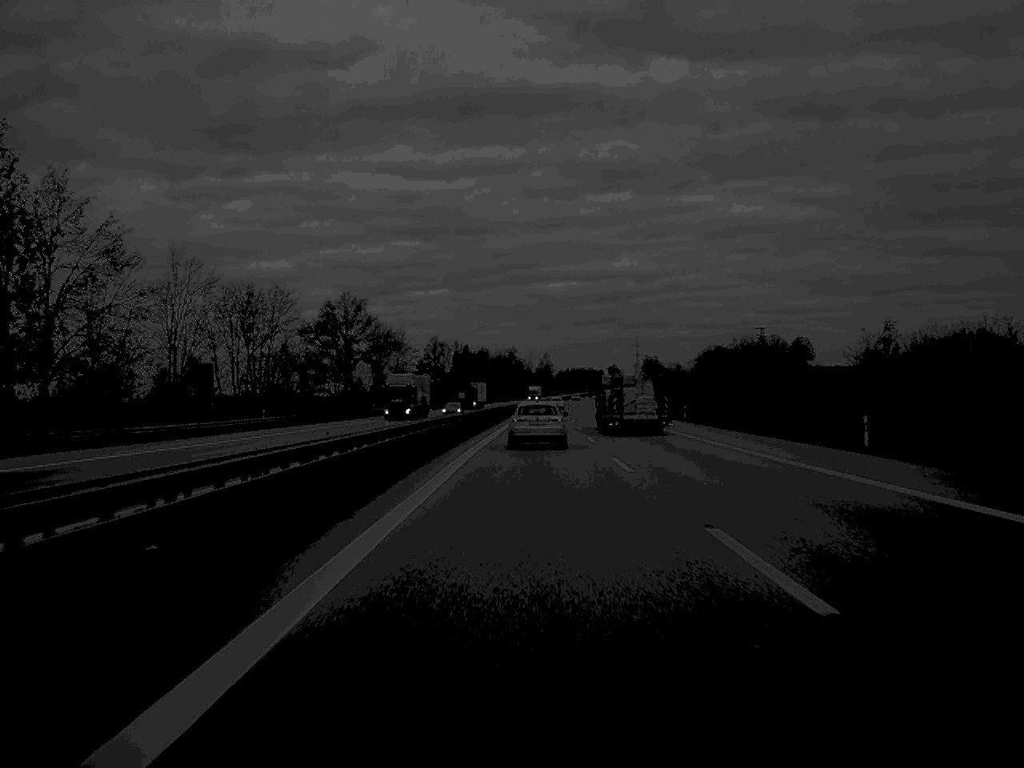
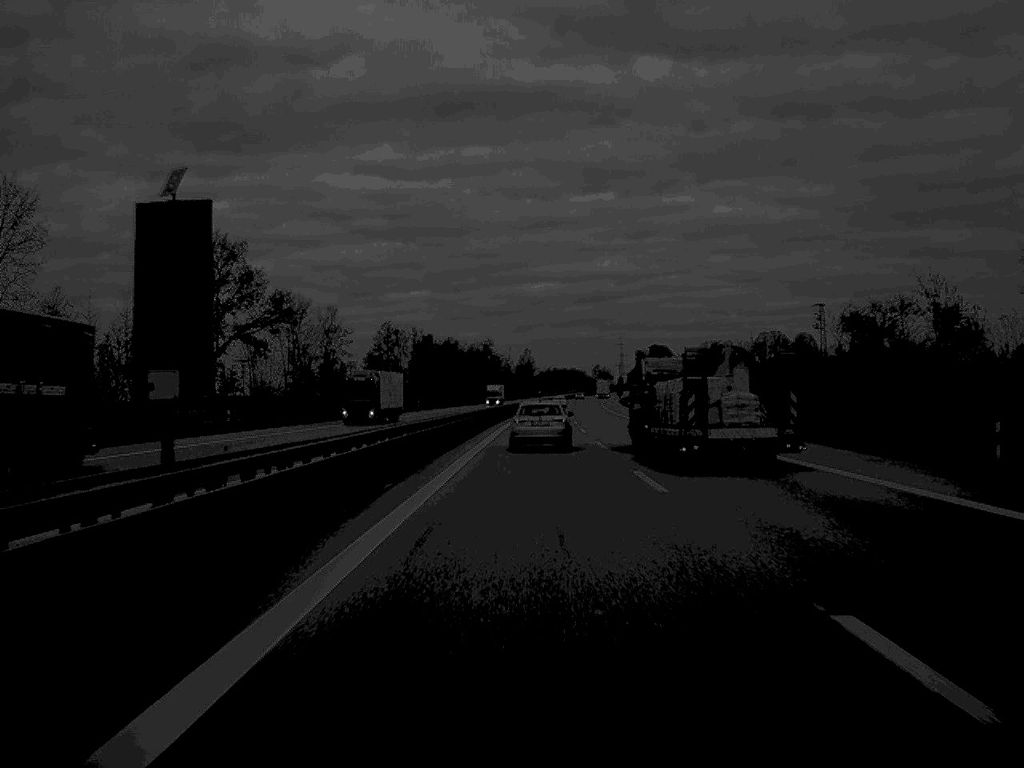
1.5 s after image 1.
(+0.5, +60.0) m; +1°
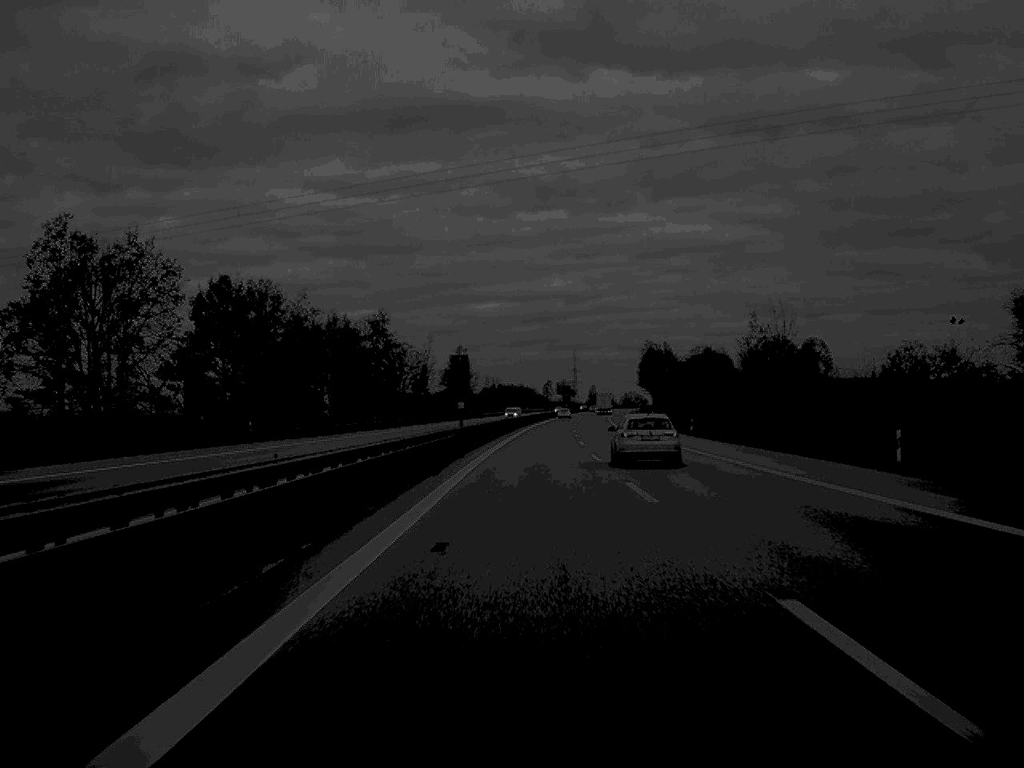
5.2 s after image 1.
(+2.8, +142.2) m; +2°
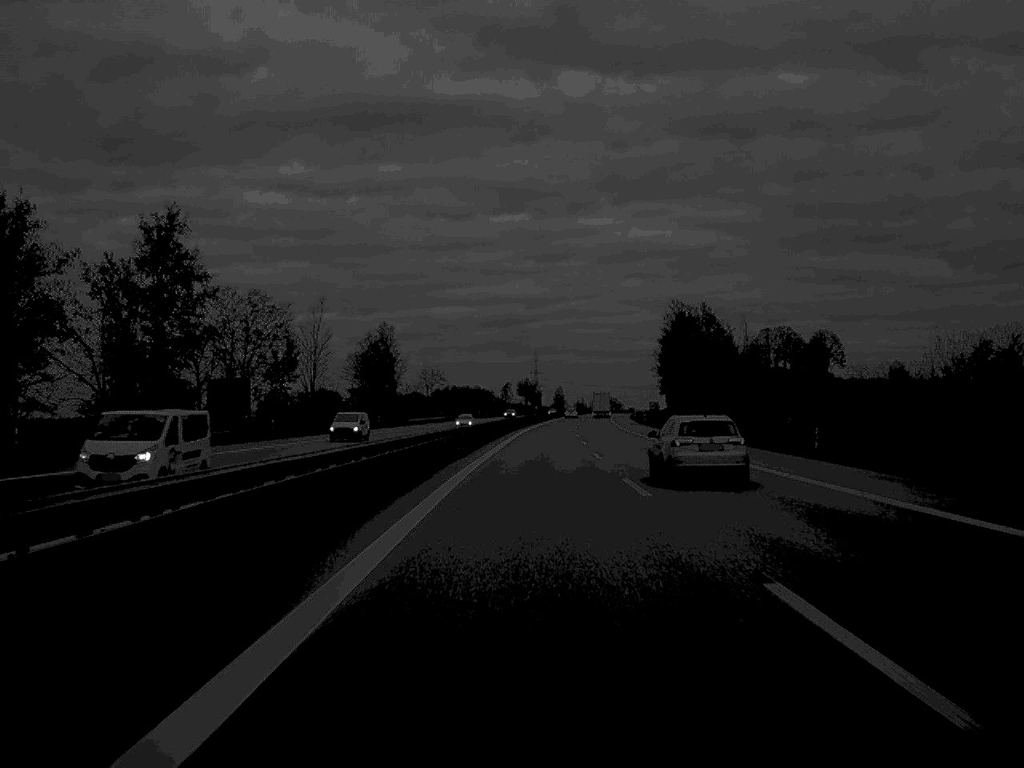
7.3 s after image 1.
(+1.2, +89.2) m; +2°
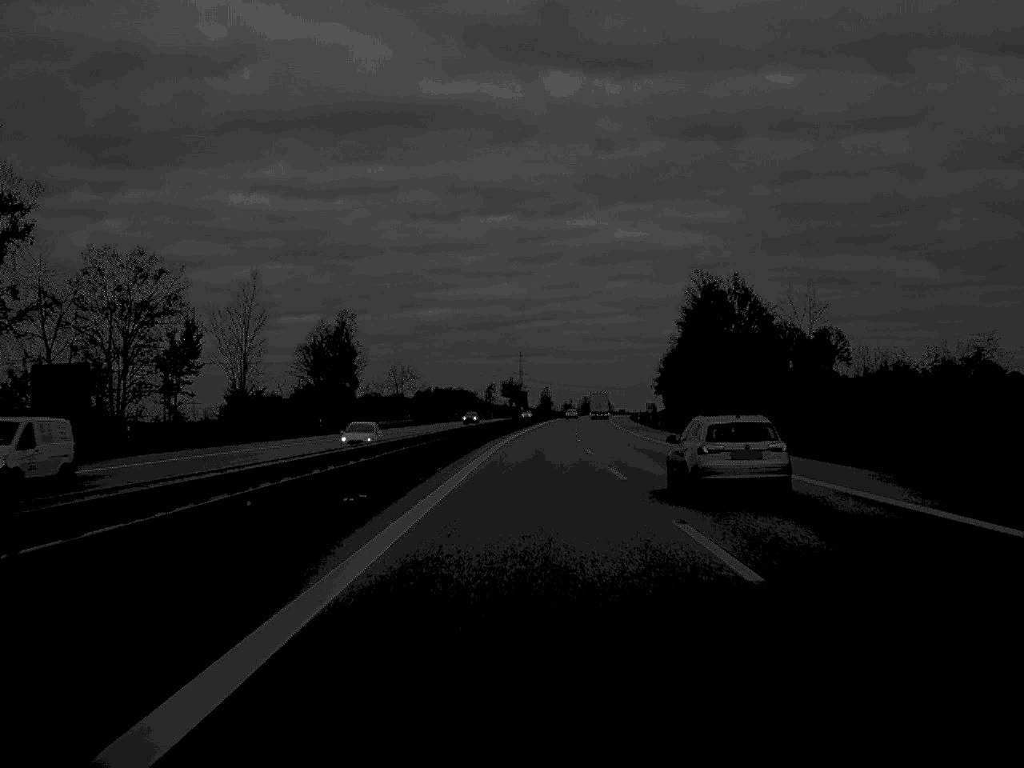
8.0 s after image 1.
(+0.2, +30.2) m; +1°
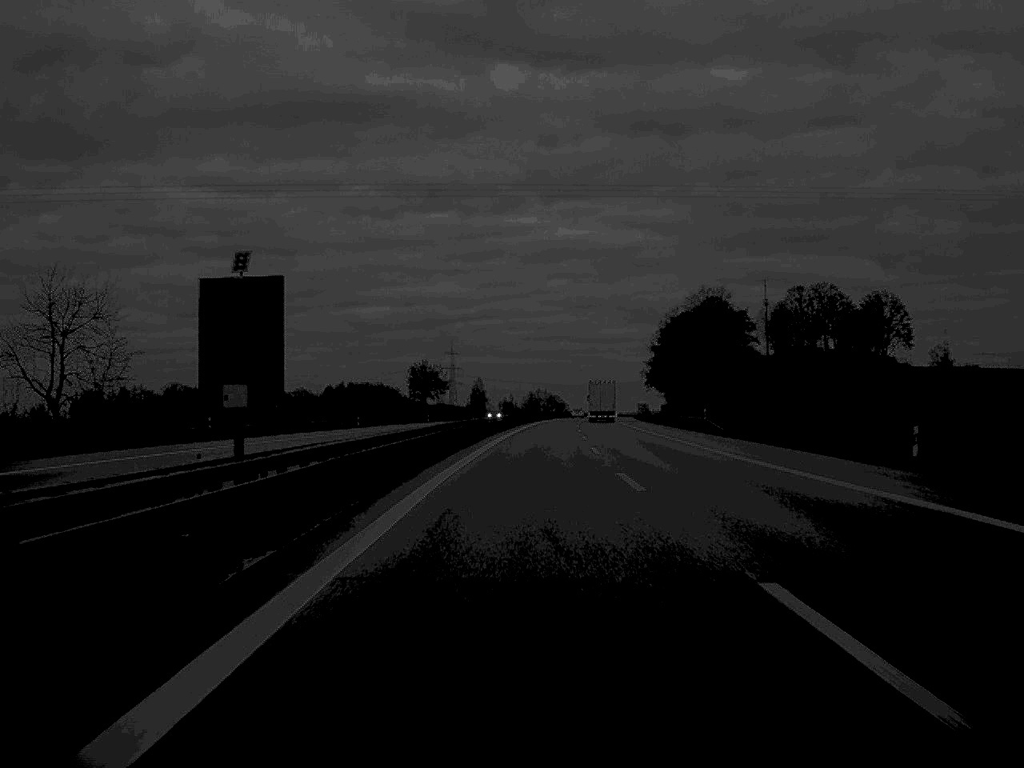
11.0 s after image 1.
(+3.2, +132.4) m; +3°
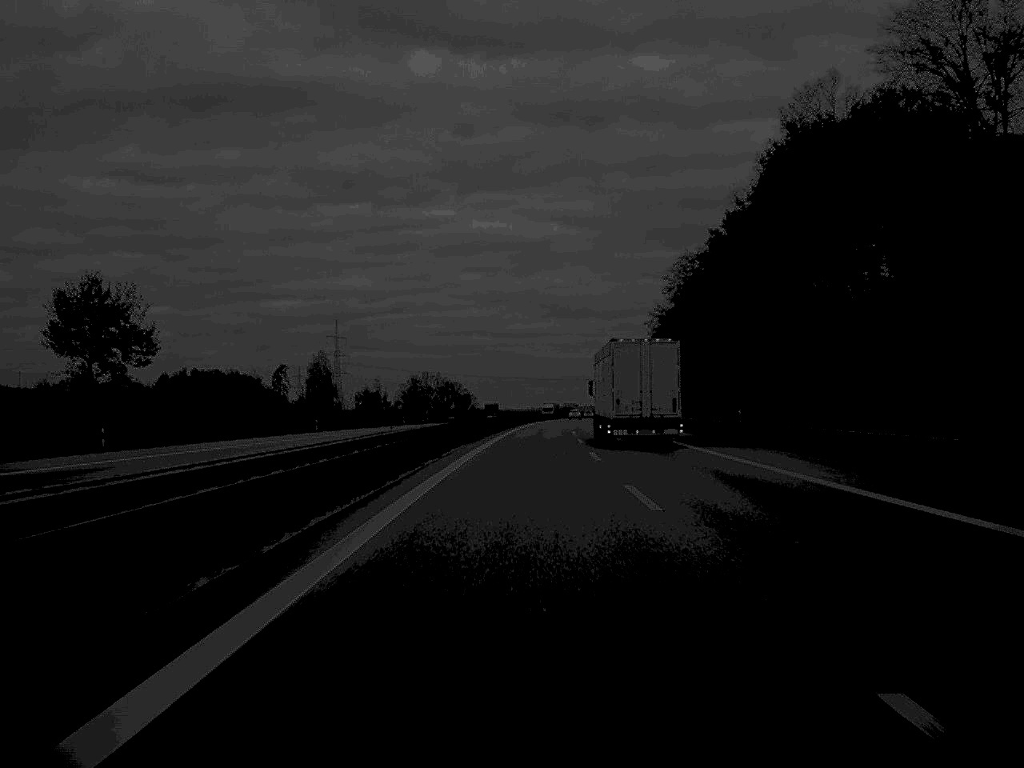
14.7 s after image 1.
(+5.8, +165.7) m; +4°
